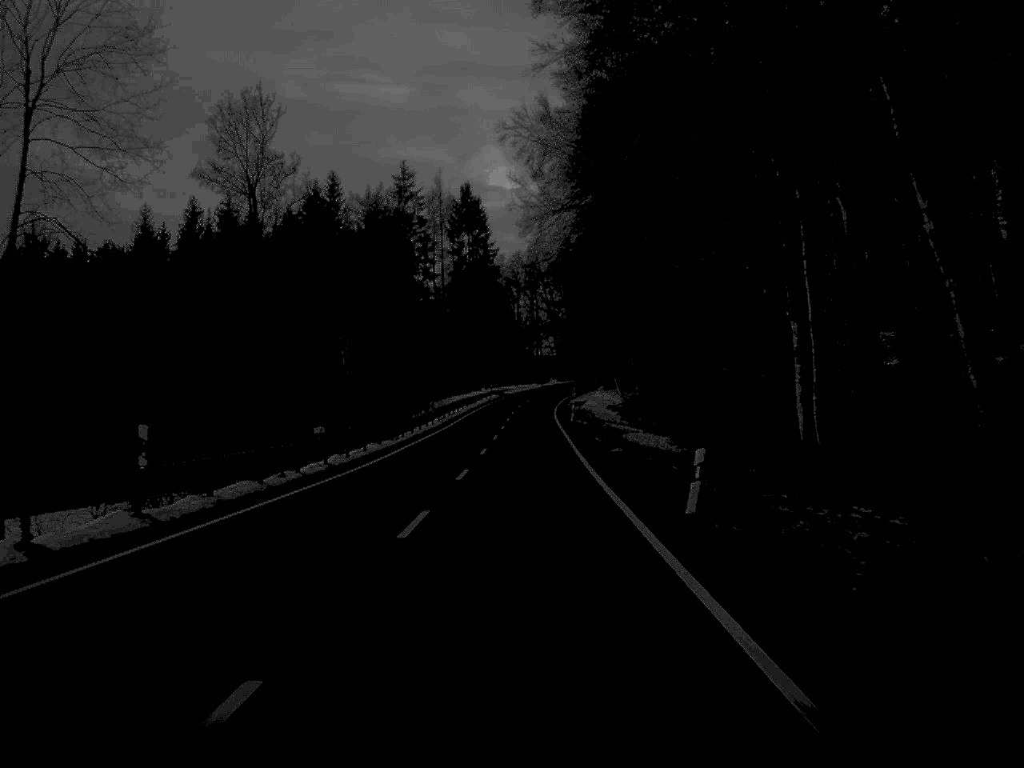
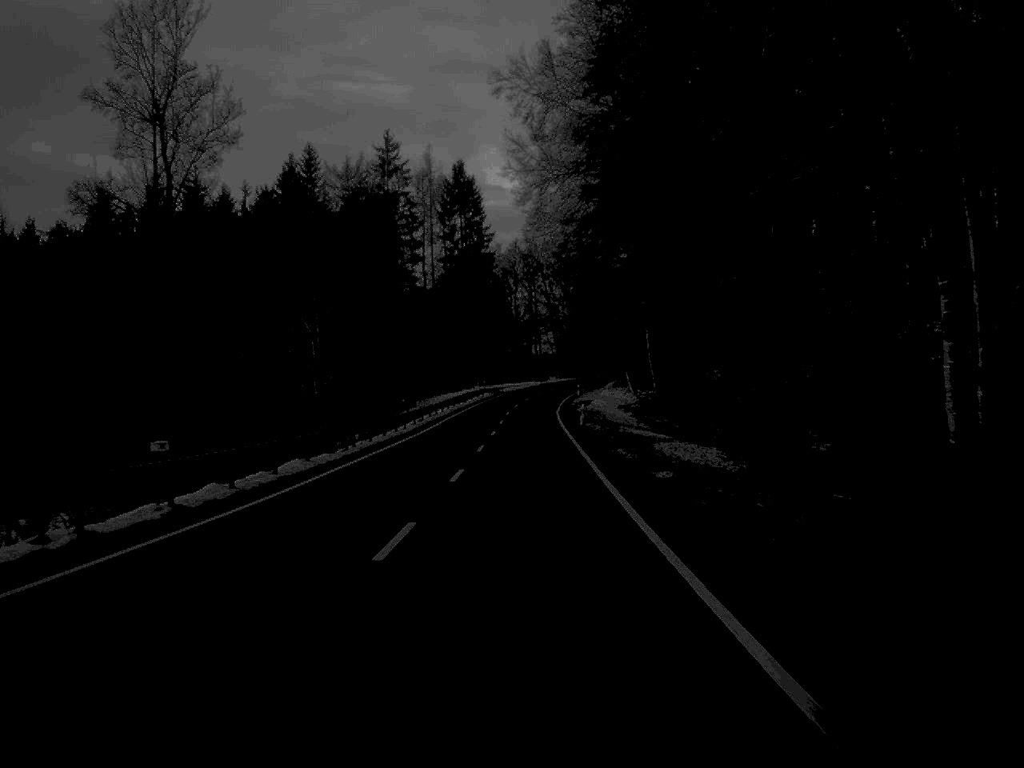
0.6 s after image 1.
(0.0, +14.4) m; 0°
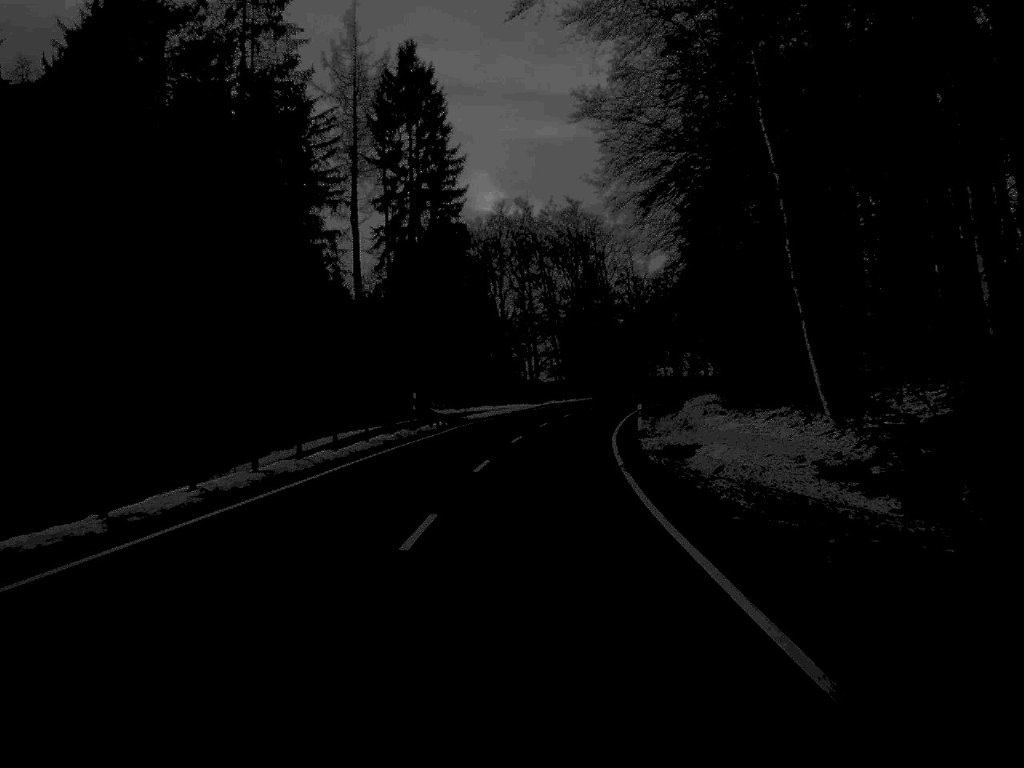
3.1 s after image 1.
(0.0, +59.6) m; +1°
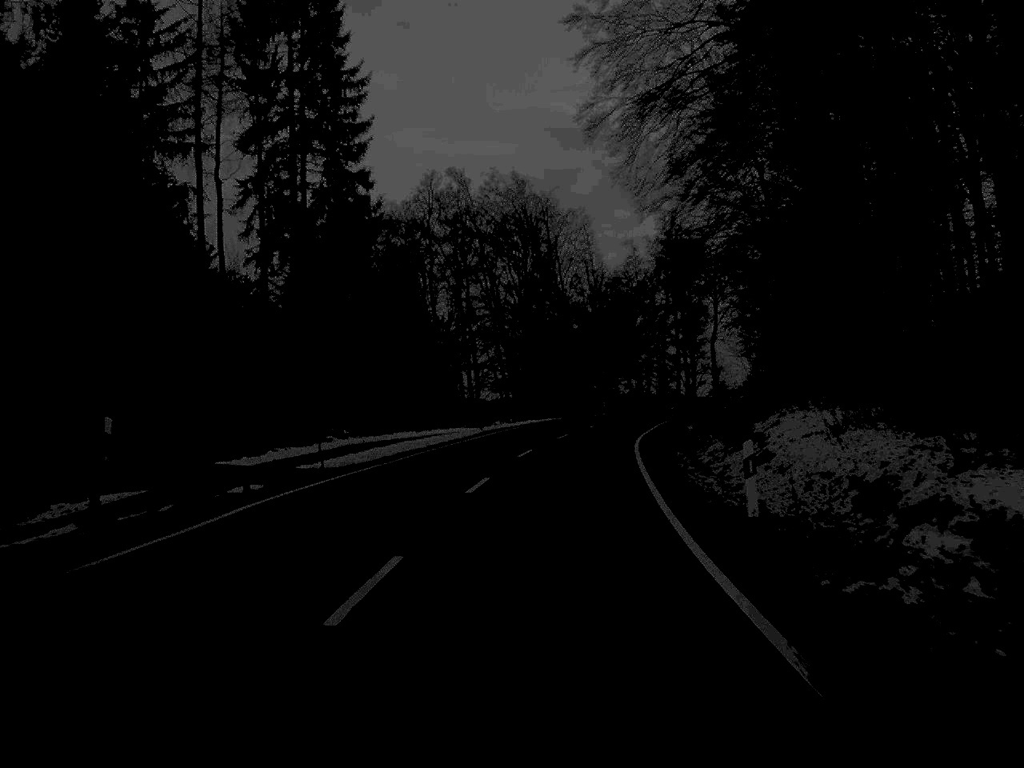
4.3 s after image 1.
(+0.5, +28.0) m; +3°
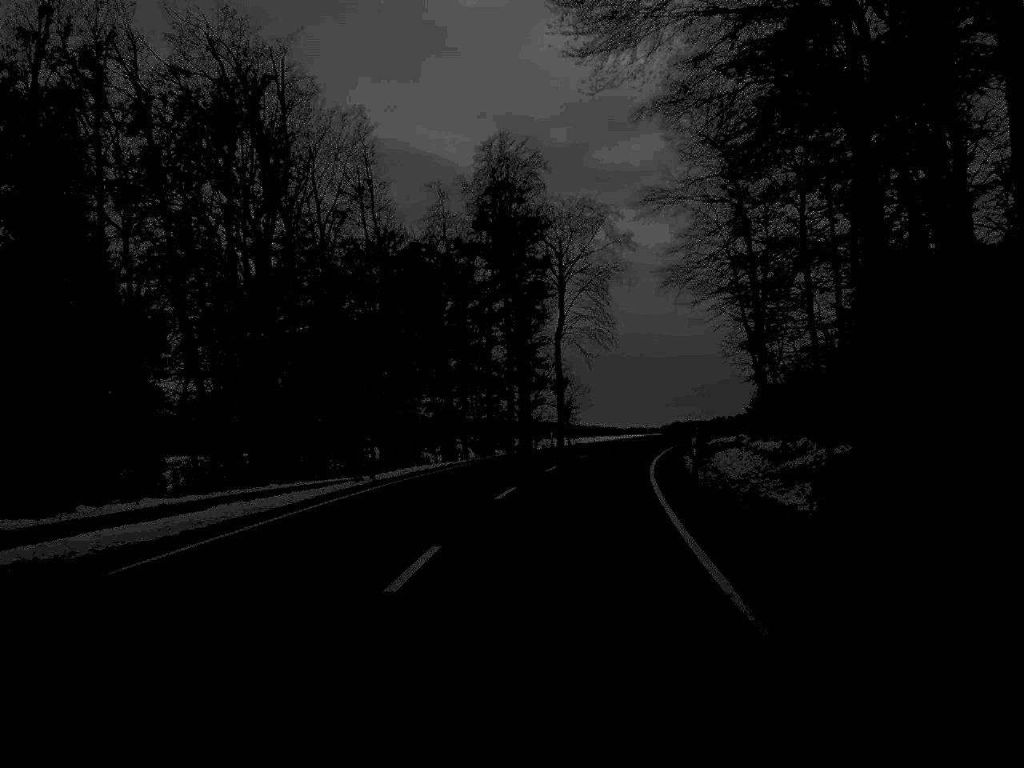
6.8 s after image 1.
(+4.2, +57.0) m; +9°
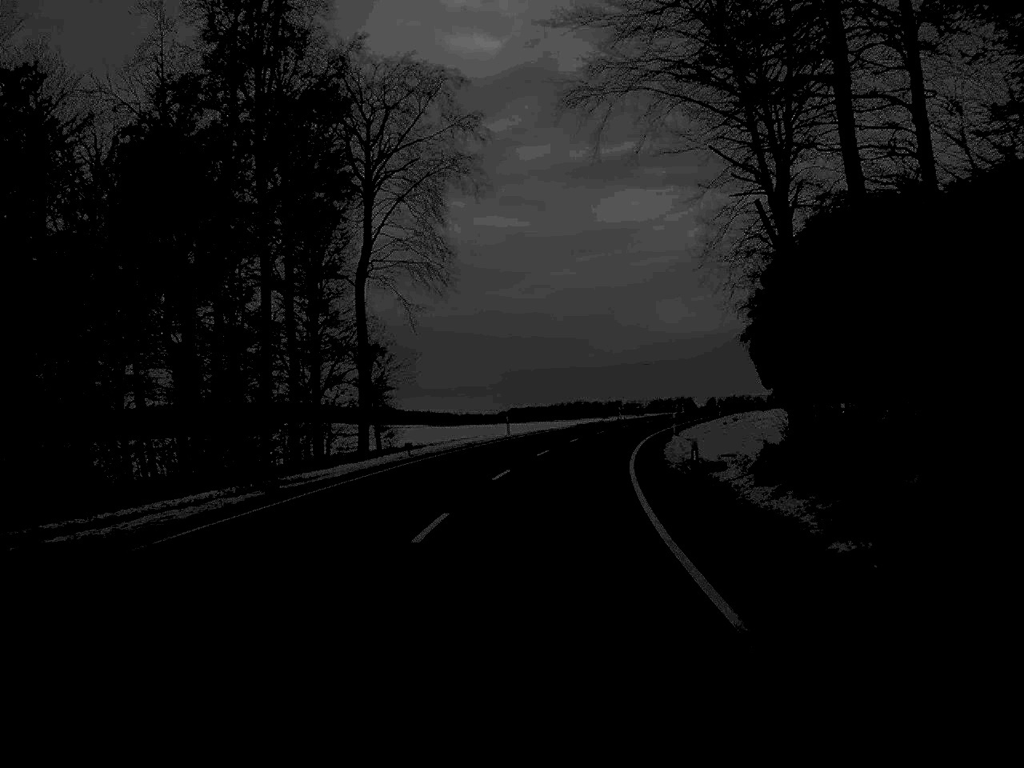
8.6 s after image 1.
(+2.9, +44.2) m; +7°
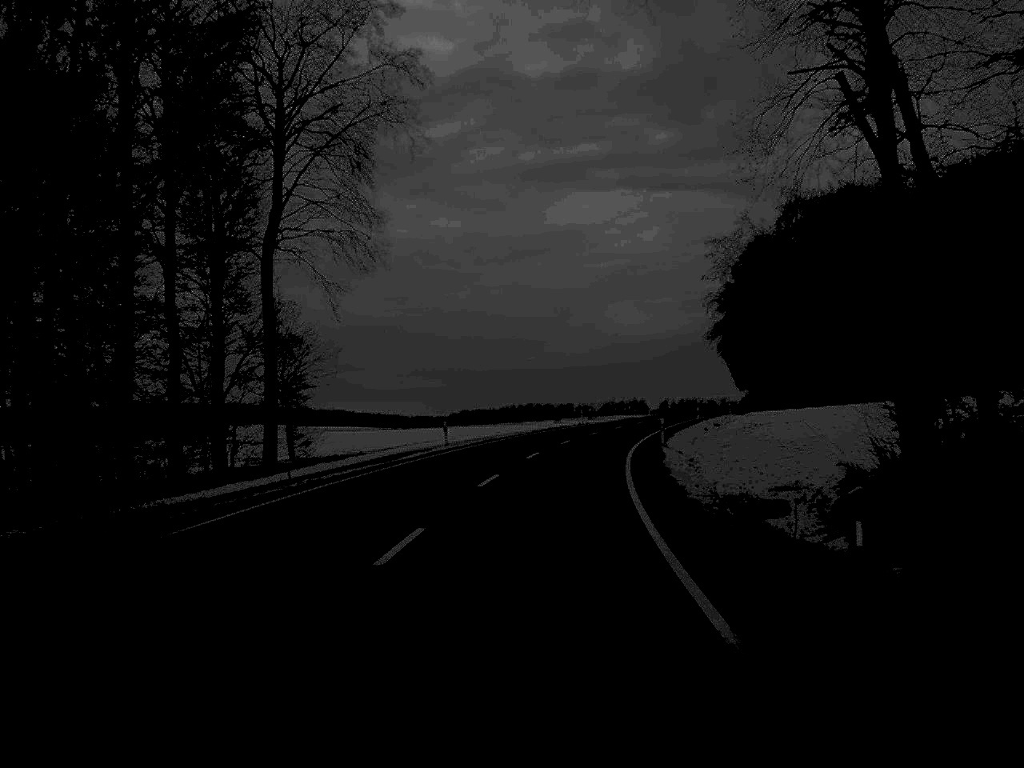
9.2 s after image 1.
(+0.3, +14.0) m; +2°
